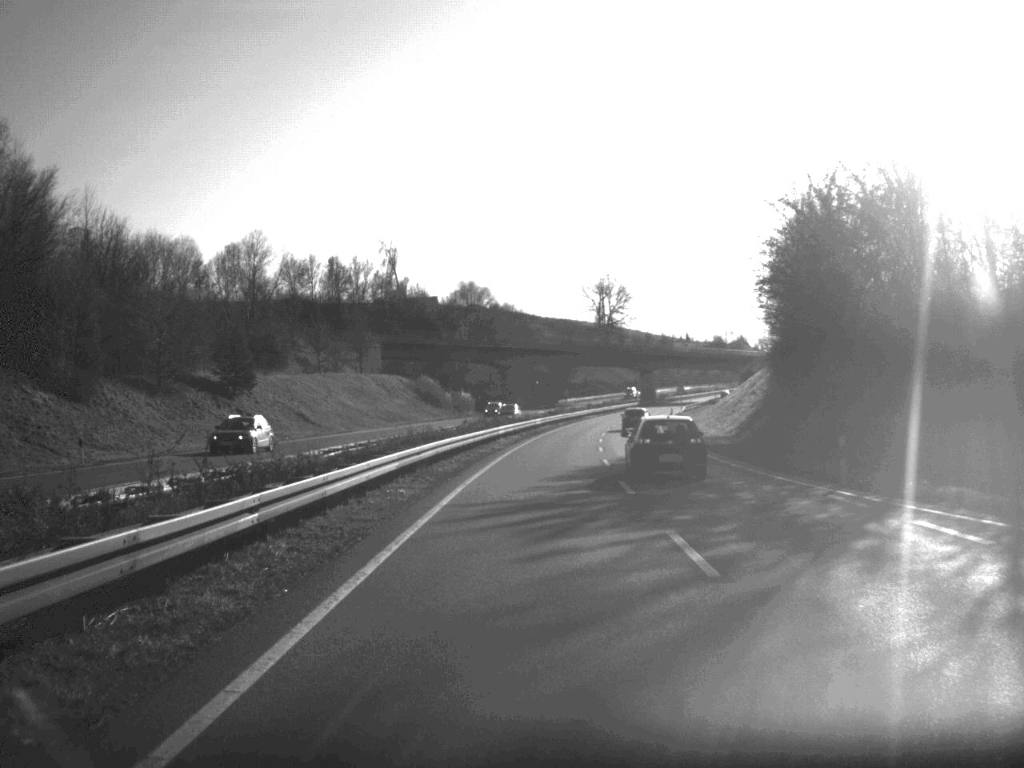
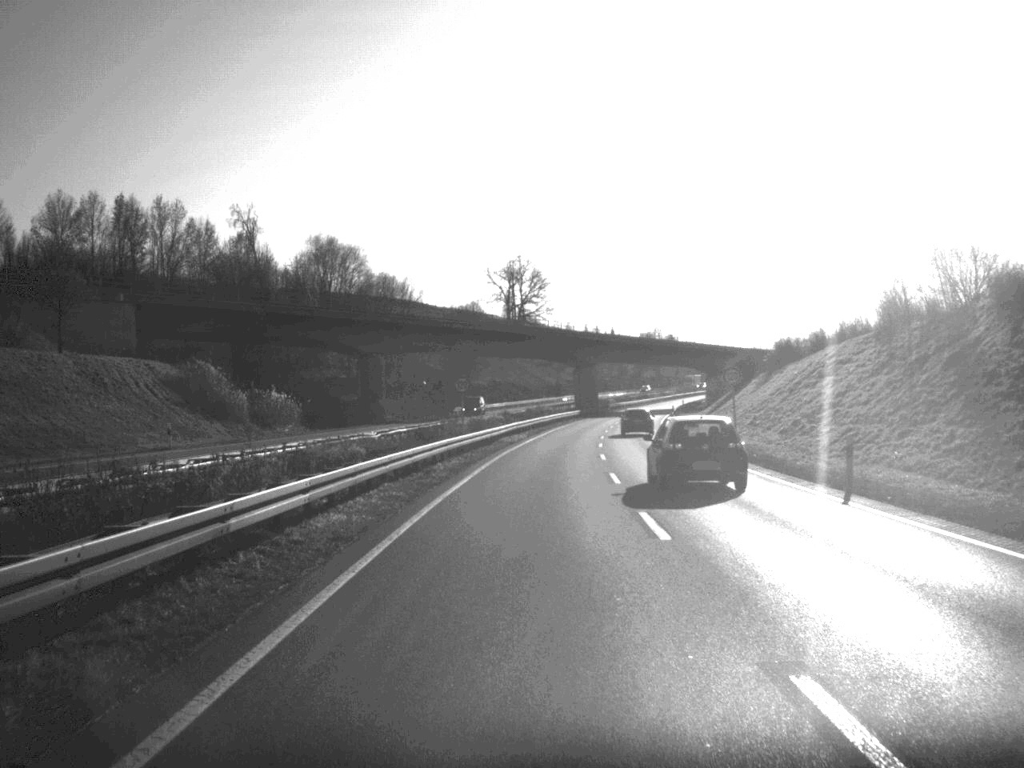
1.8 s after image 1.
(+2.5, +68.8) m; +4°
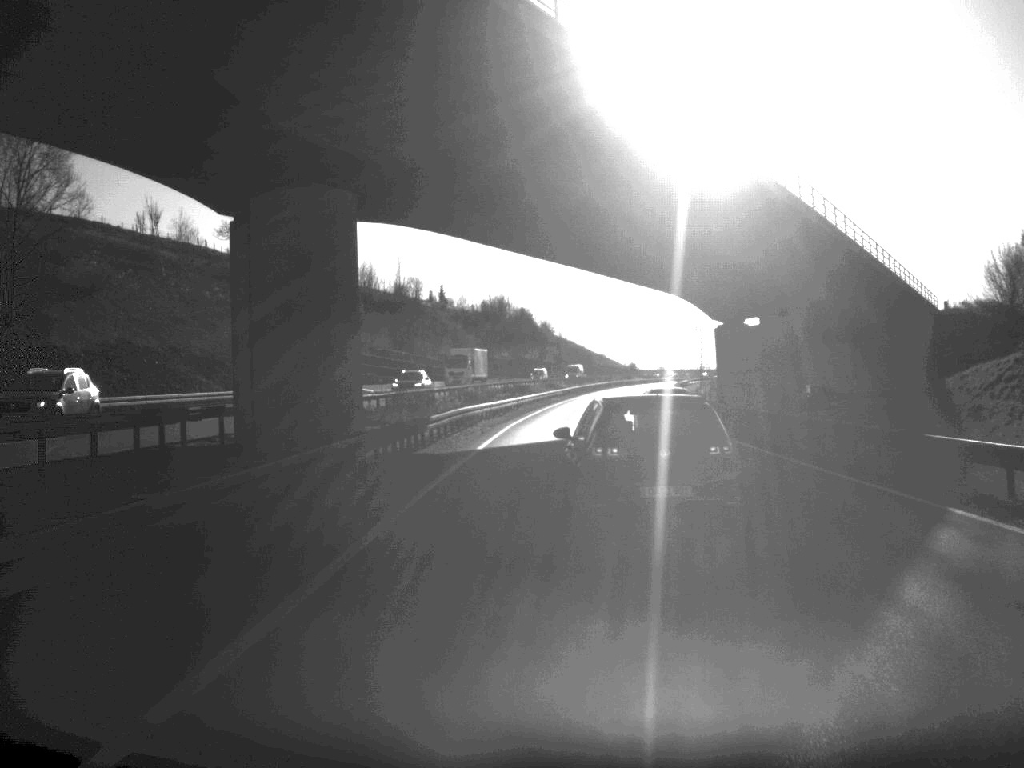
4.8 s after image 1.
(+8.2, +121.7) m; +8°
